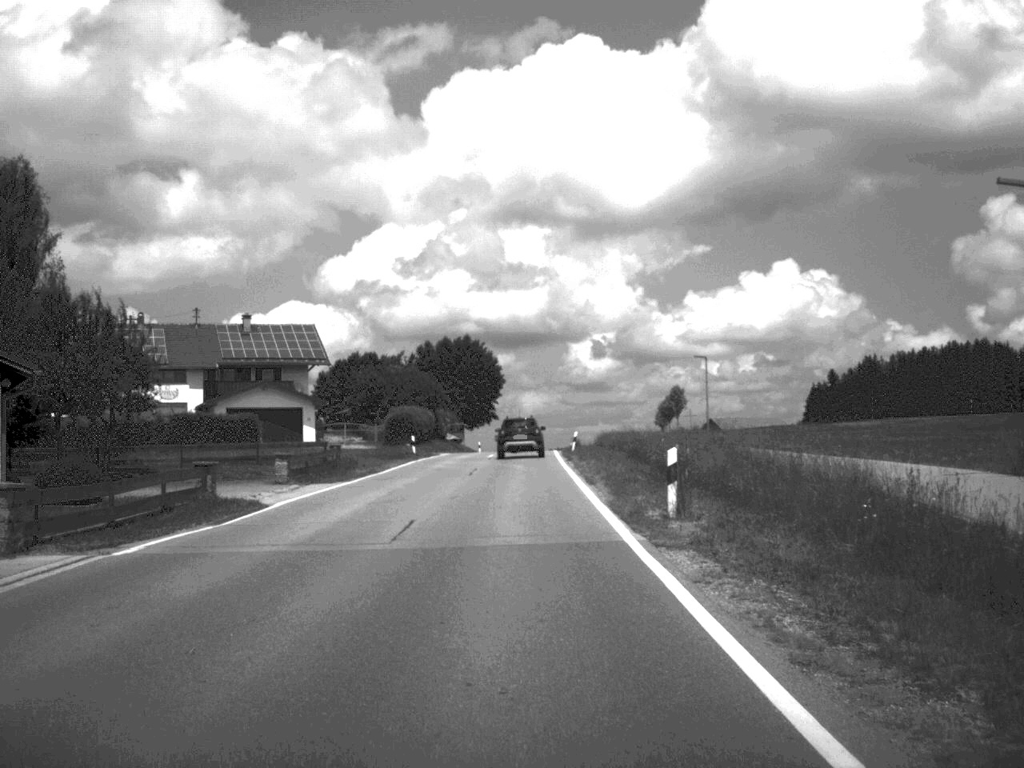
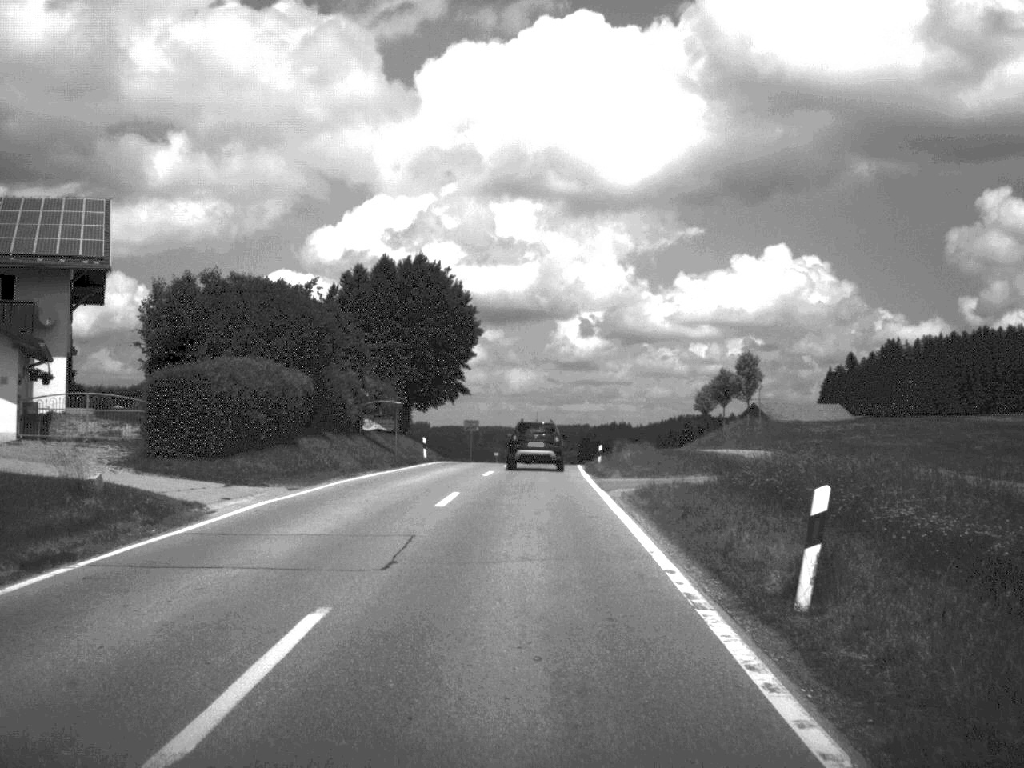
(-0.2, +48.1) m; 0°
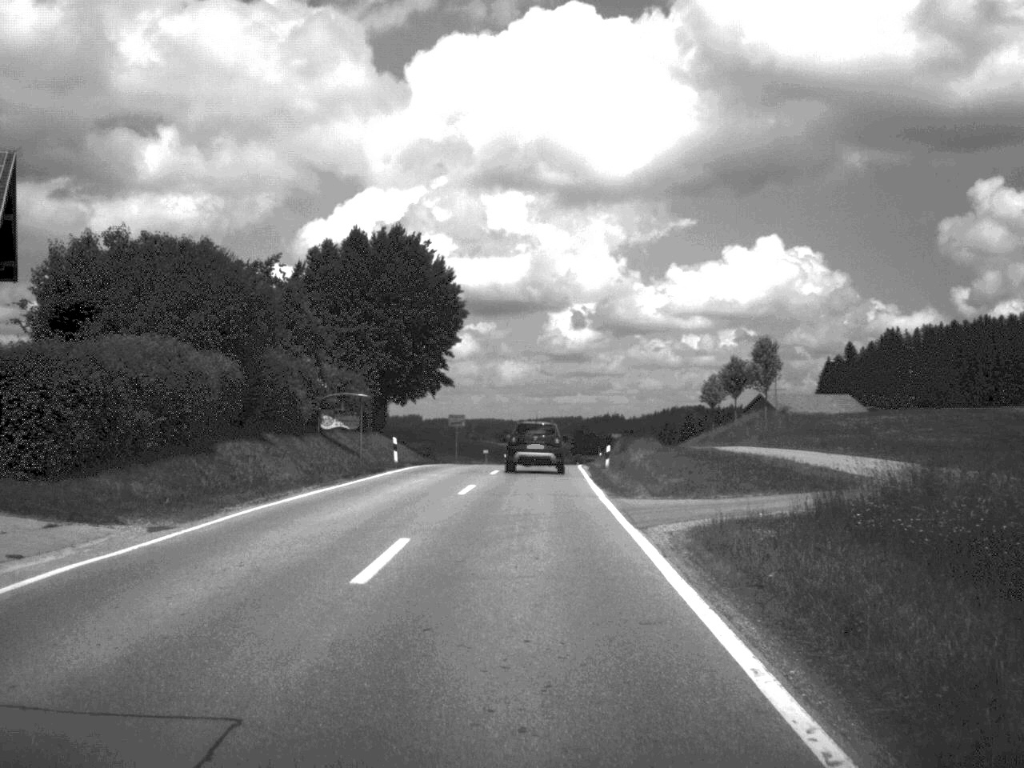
(0.0, +9.2) m; 0°
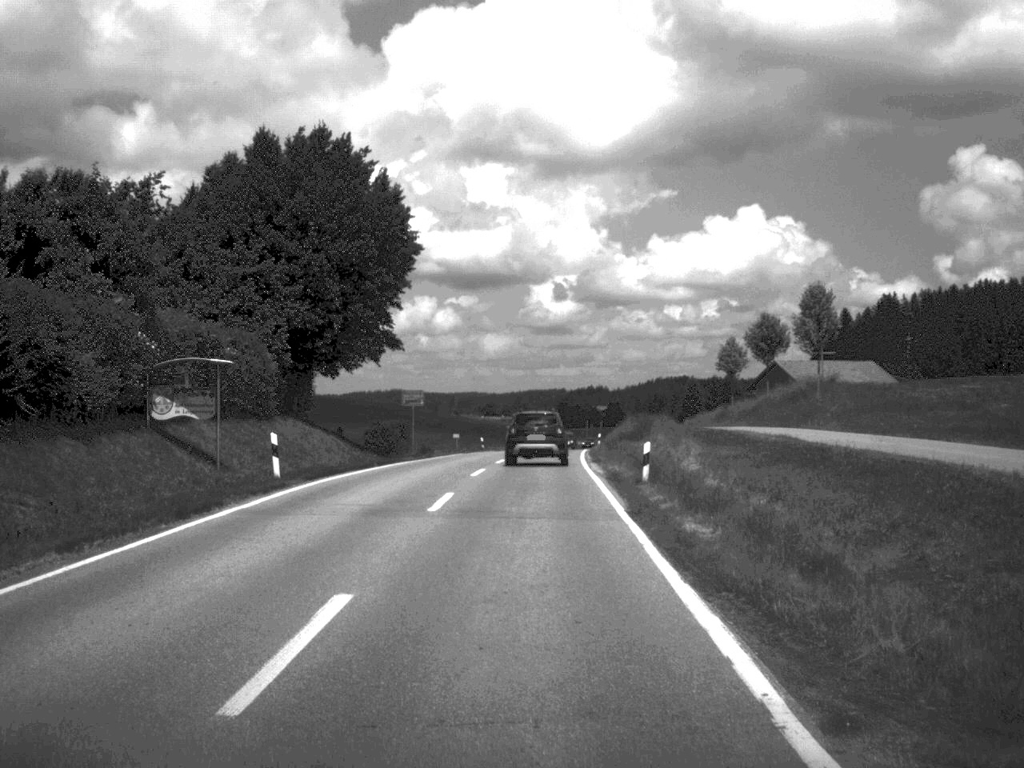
(+0.1, +18.5) m; +1°
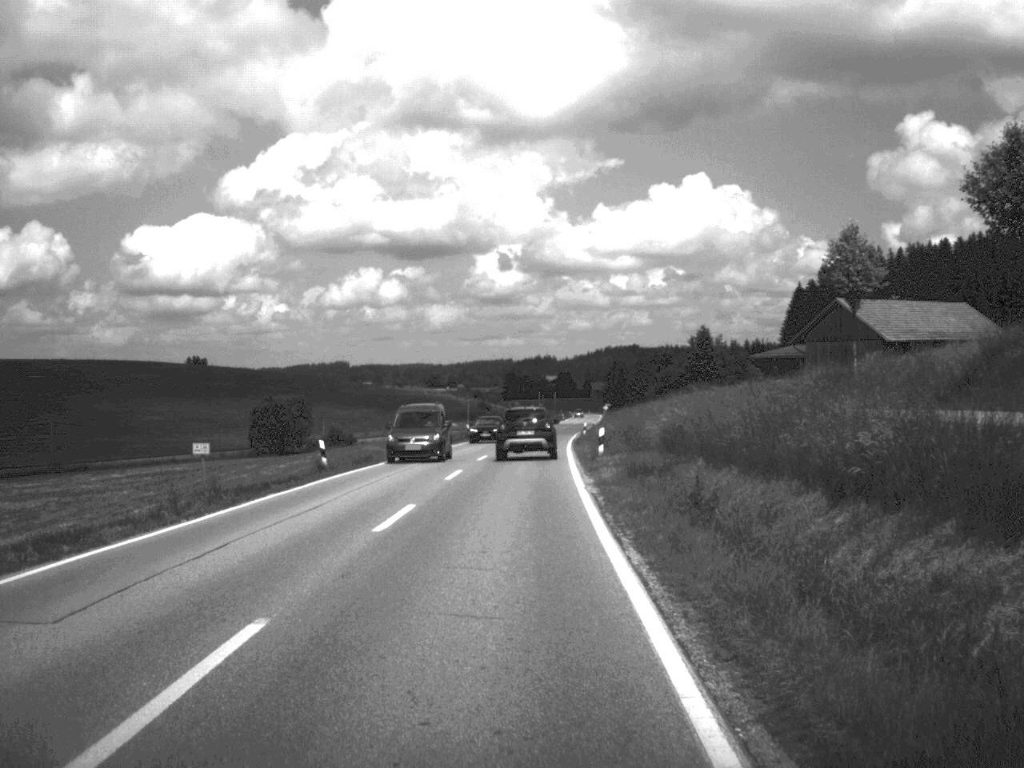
(+1.1, +46.3) m; +2°
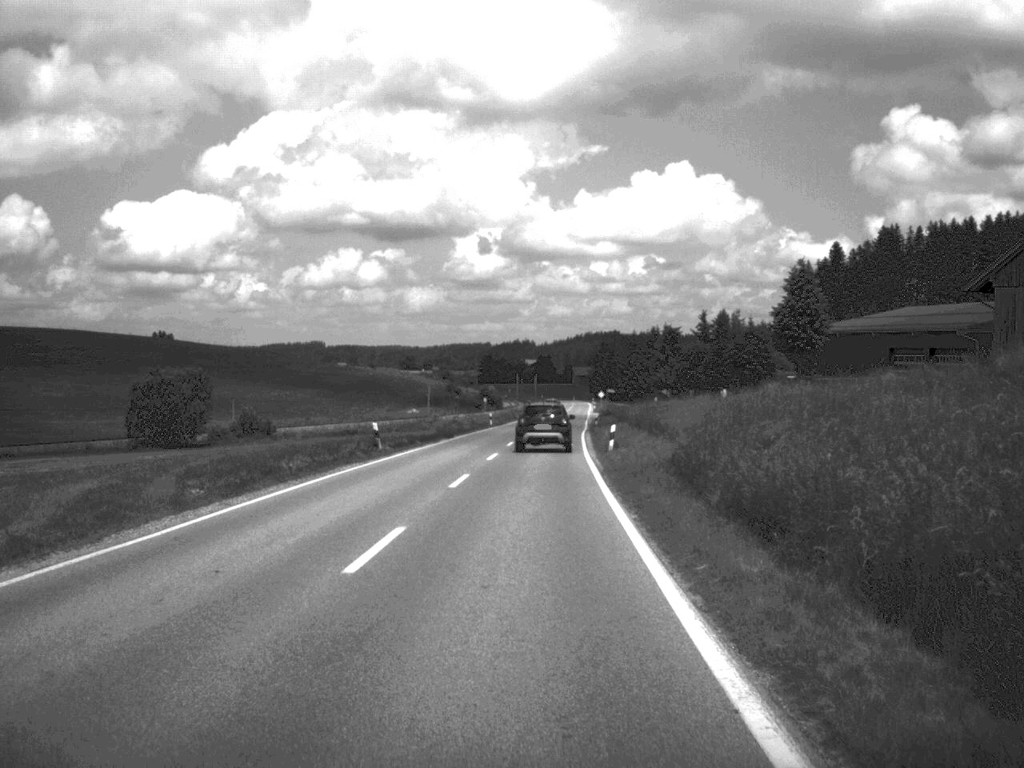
(+0.2, +39.6) m; +1°
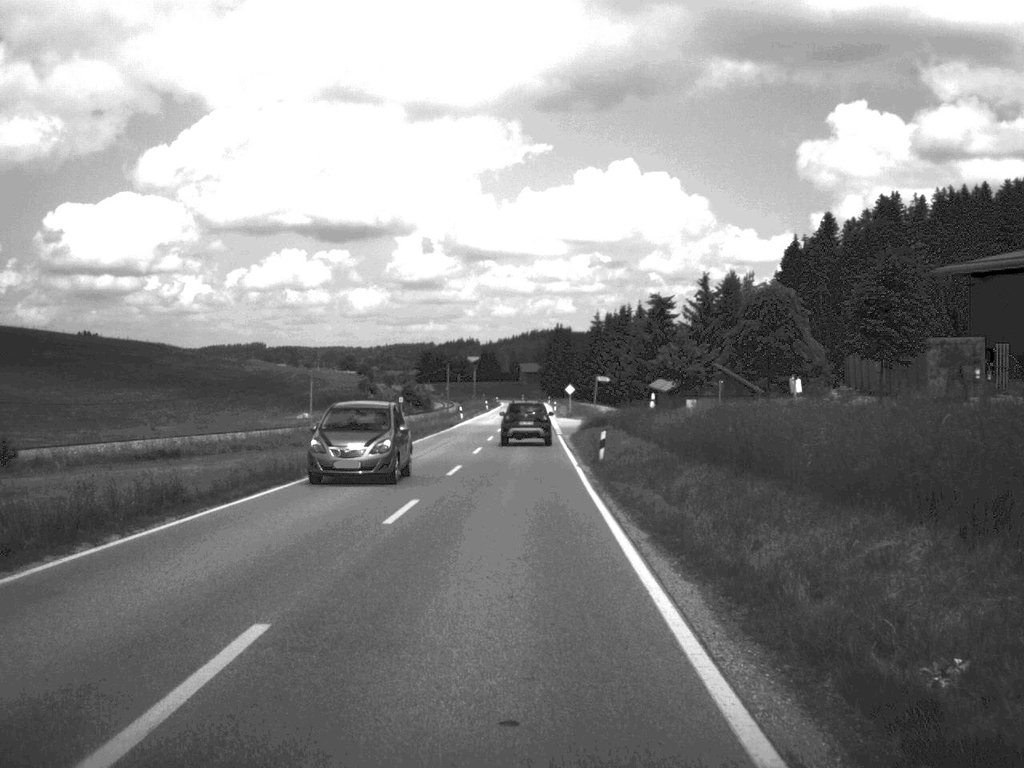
(+1.2, +53.7) m; +2°
